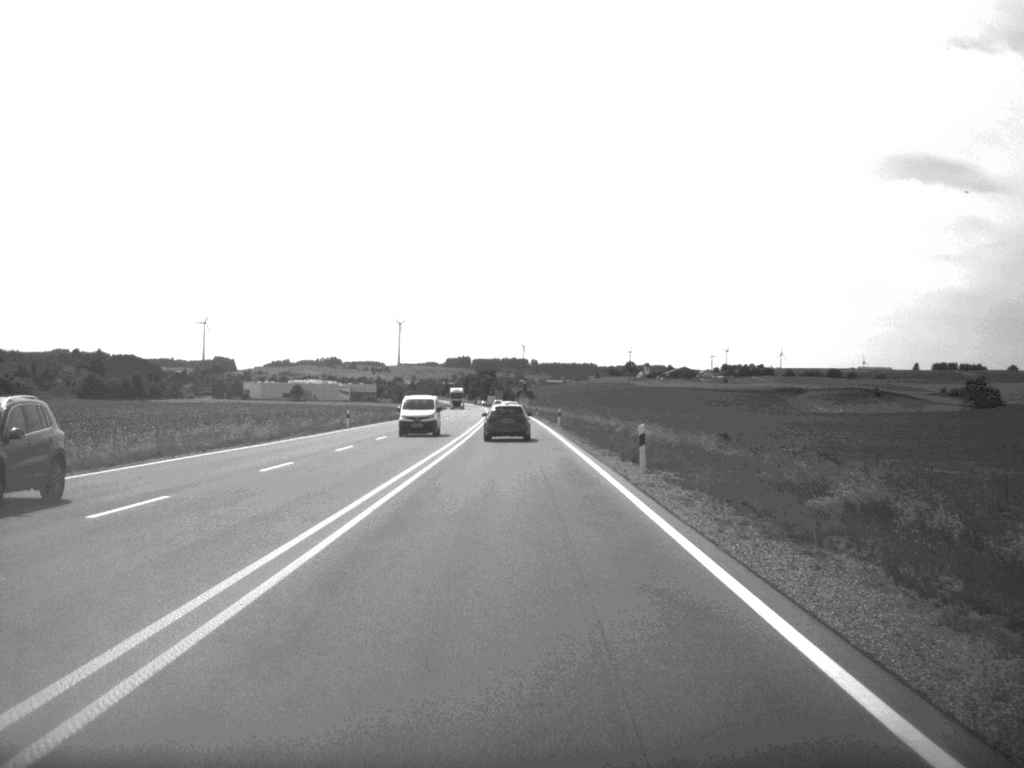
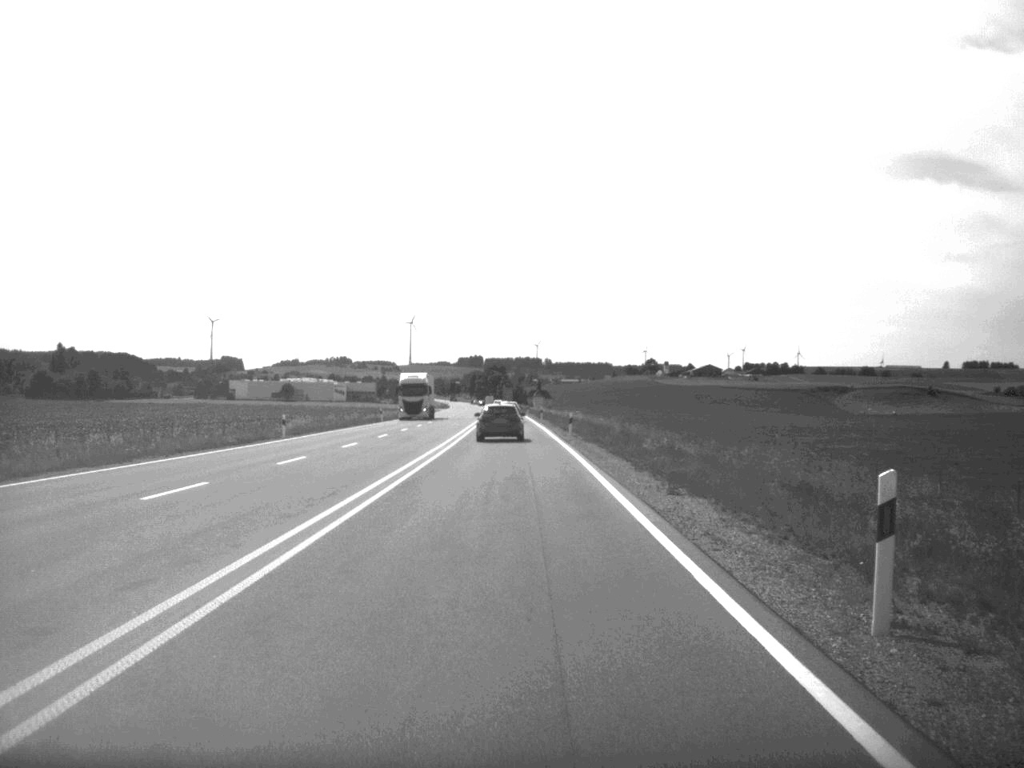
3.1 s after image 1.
(-0.3, +68.6) m; -1°
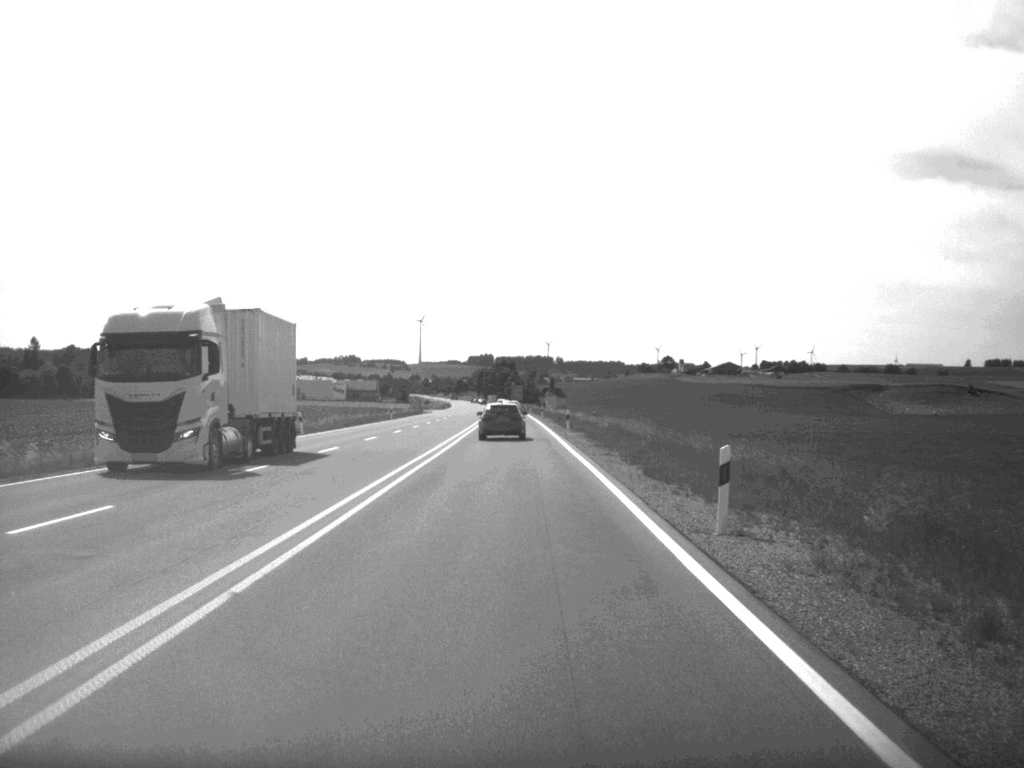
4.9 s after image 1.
(-0.2, +41.3) m; -1°
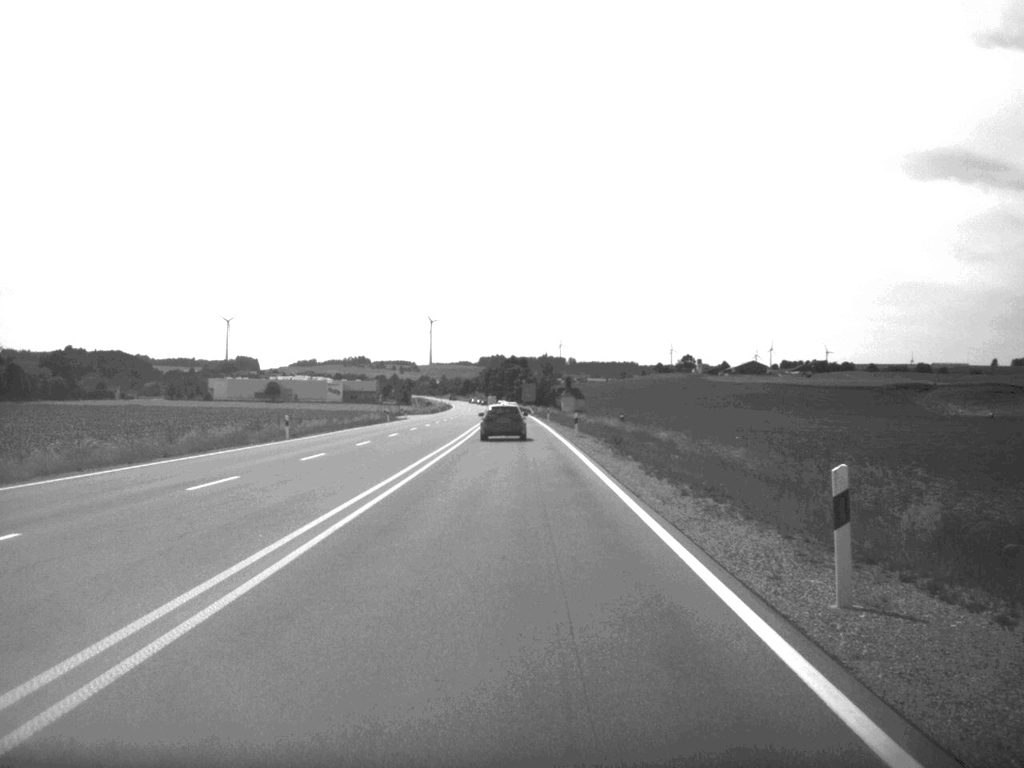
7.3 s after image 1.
(-0.3, +51.7) m; -1°
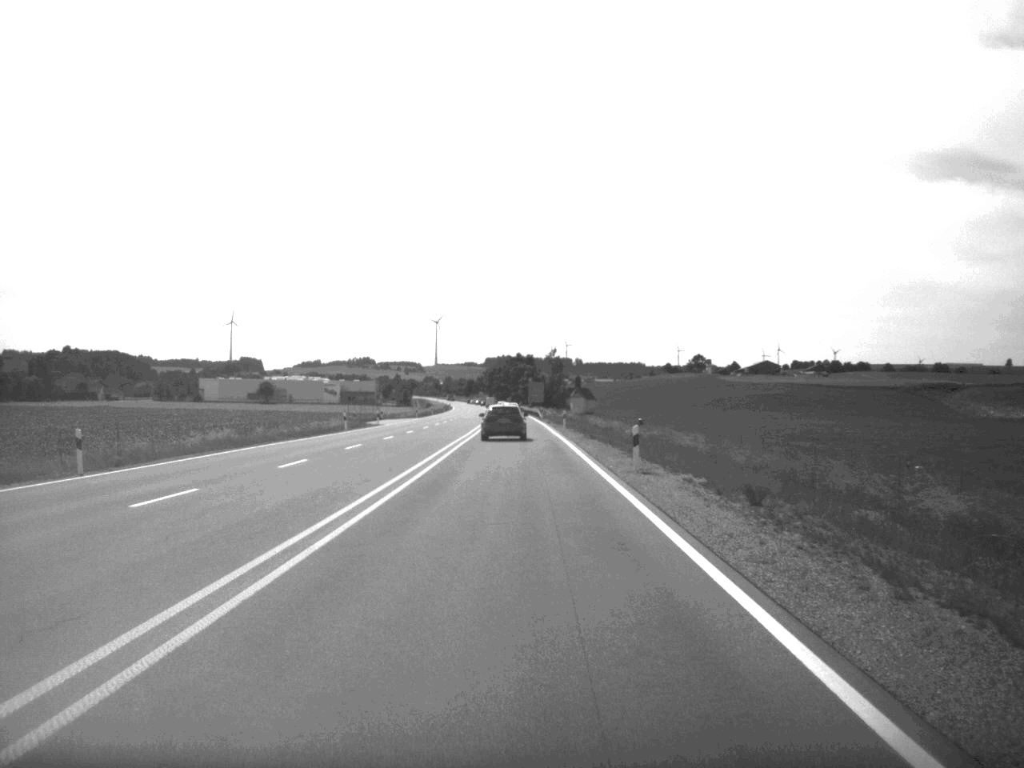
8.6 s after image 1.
(-0.1, +27.5) m; 0°
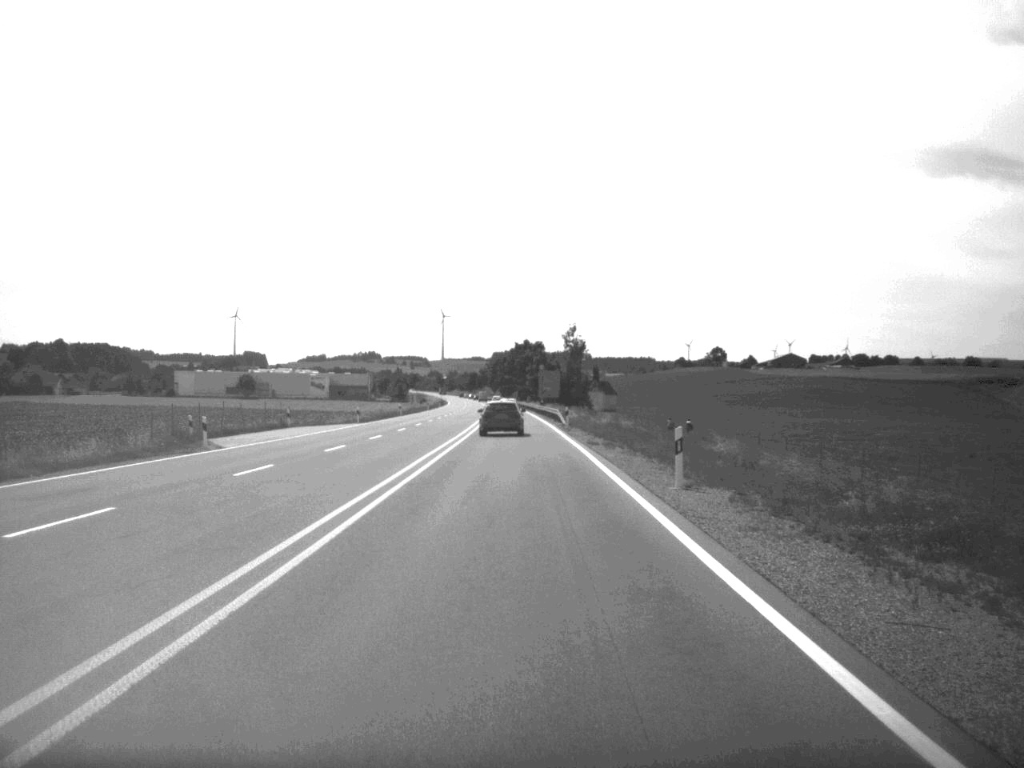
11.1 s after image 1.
(-0.2, +52.9) m; 0°
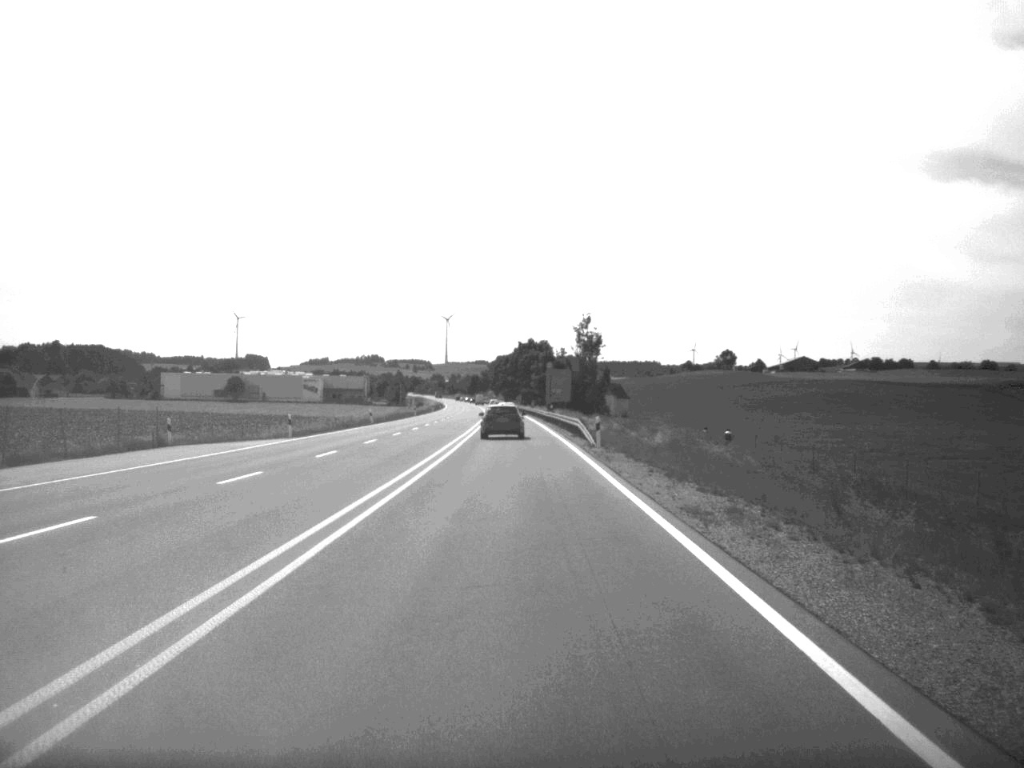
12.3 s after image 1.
(0.0, +25.3) m; 0°
